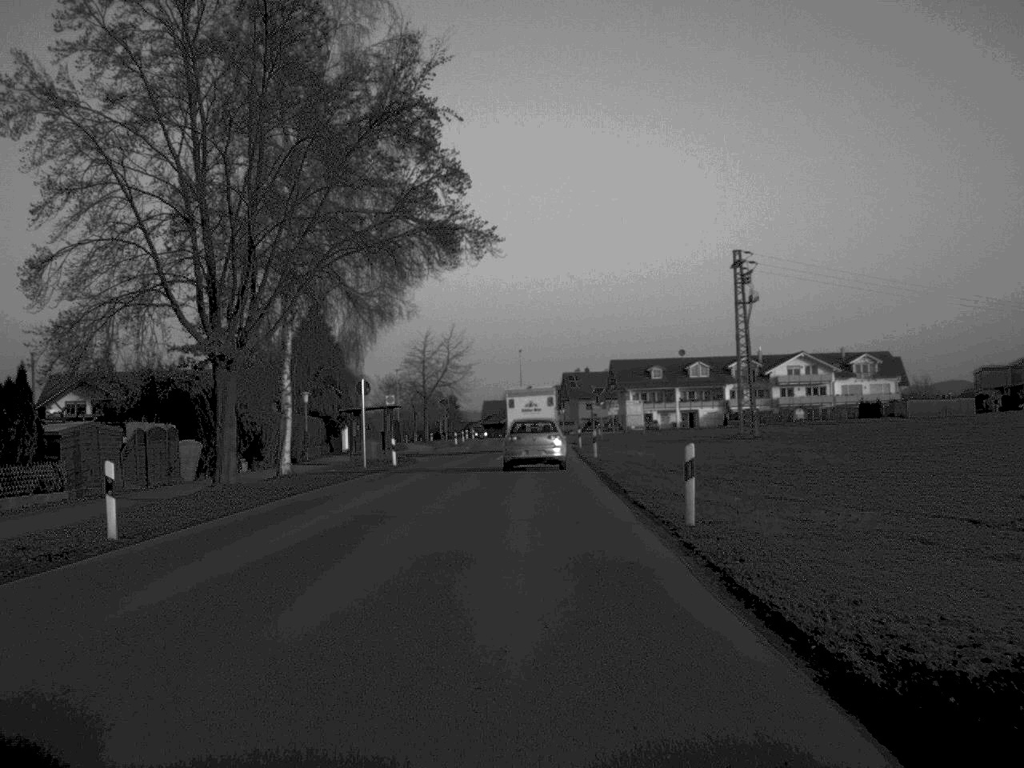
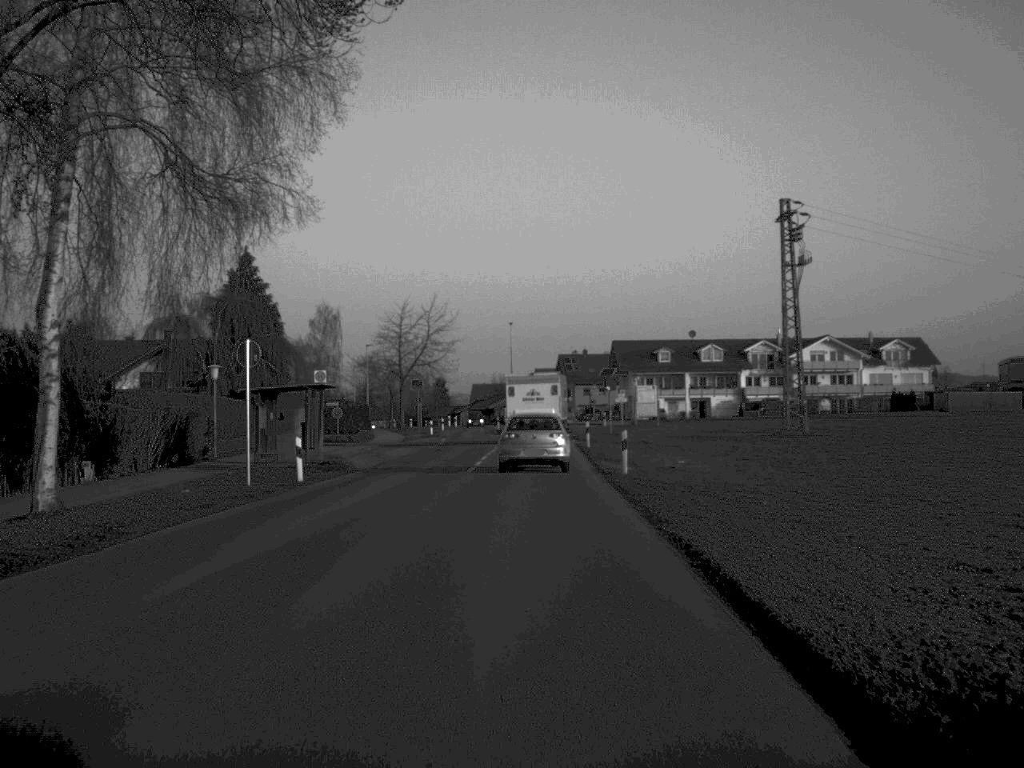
(+0.1, +18.2) m; 0°
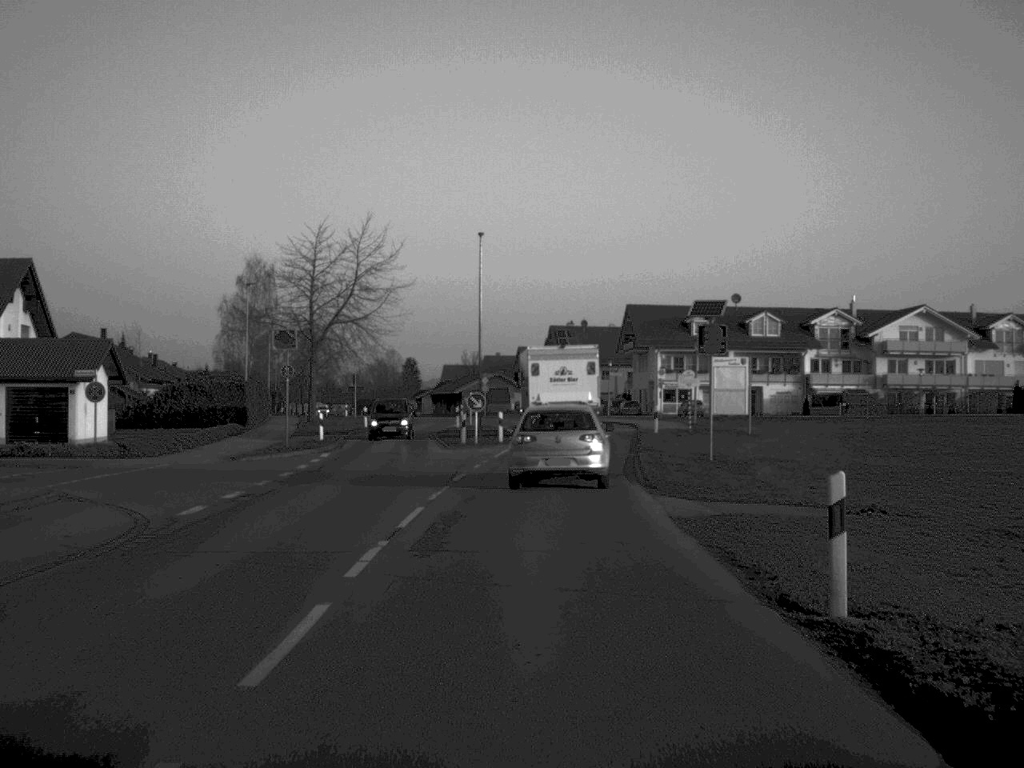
(+0.1, +42.5) m; +1°
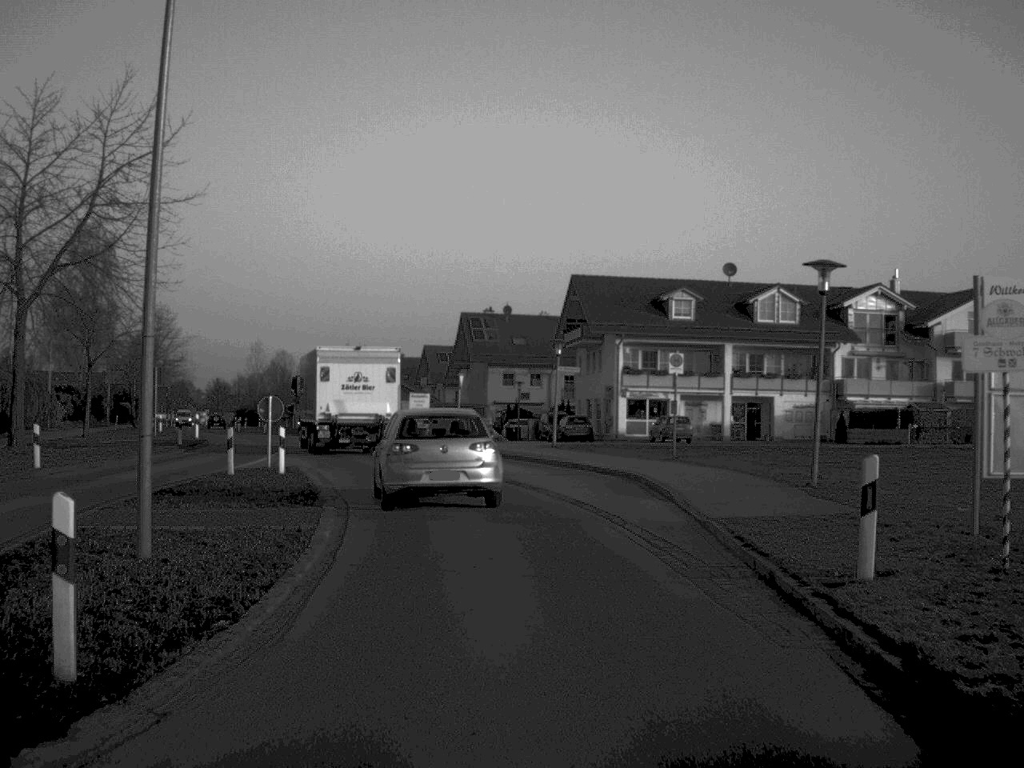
(+1.3, +35.6) m; +4°
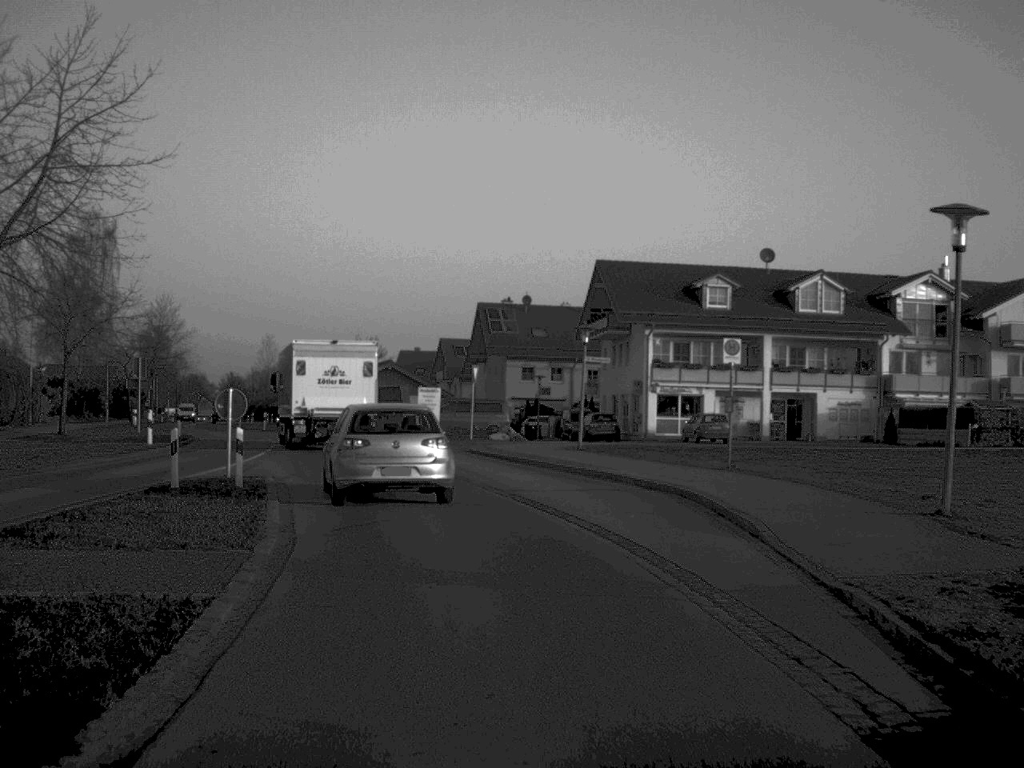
(0.0, +6.0) m; -1°
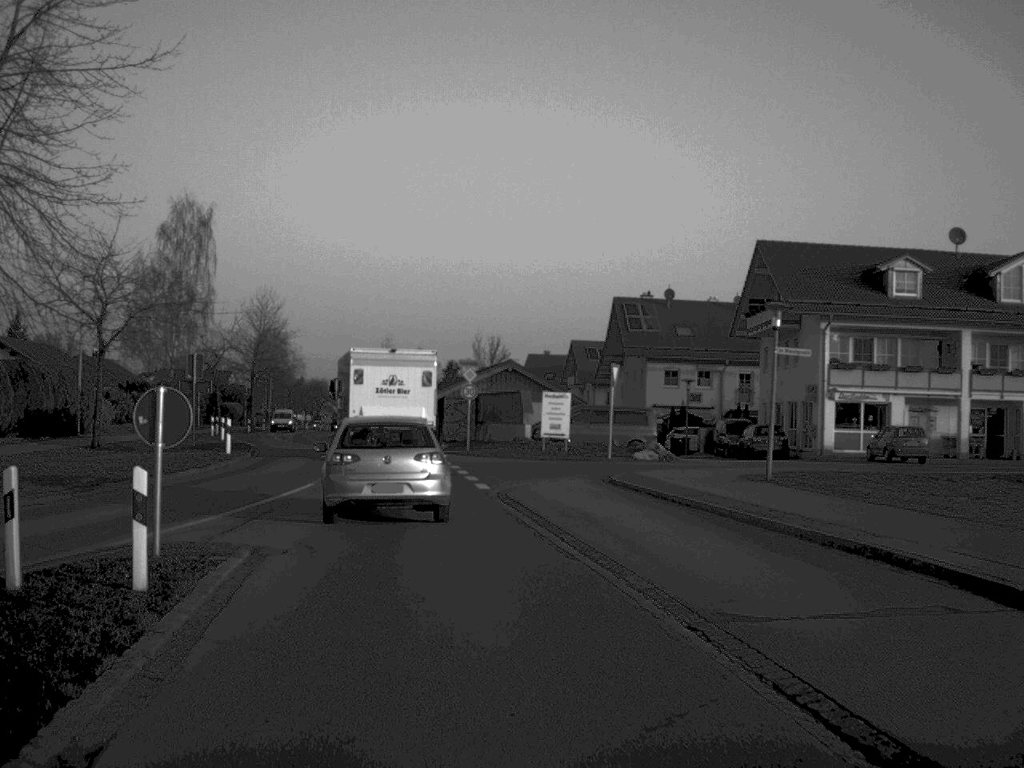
(-0.6, +11.9) m; -6°
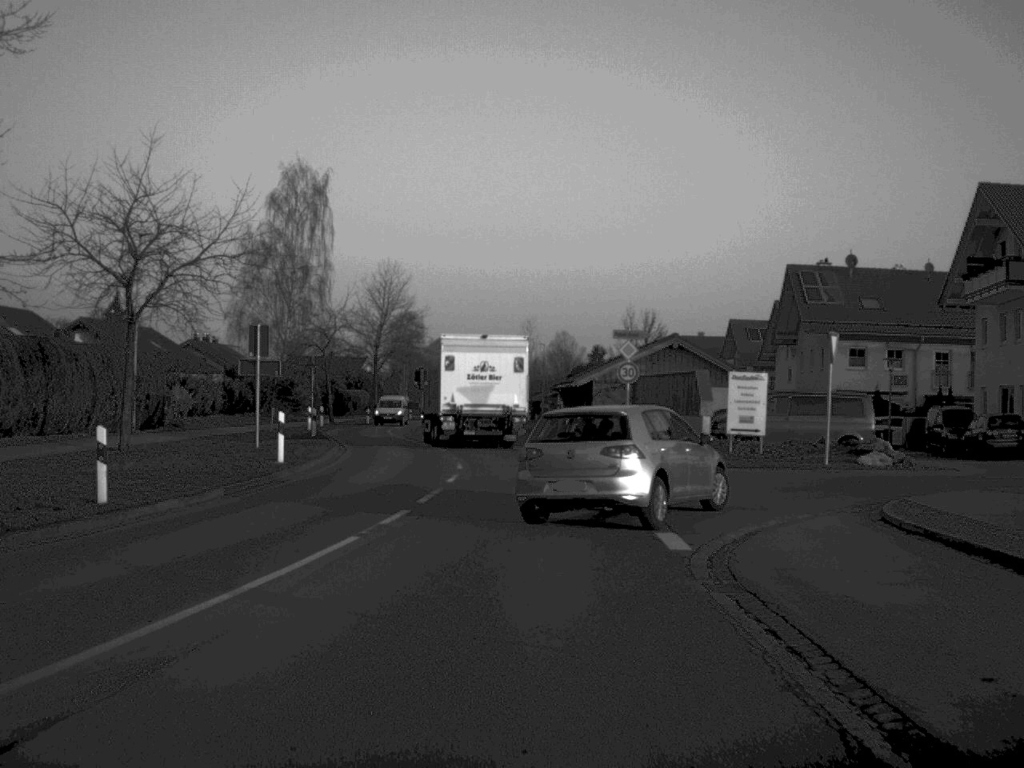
(-0.7, +12.2) m; -6°
